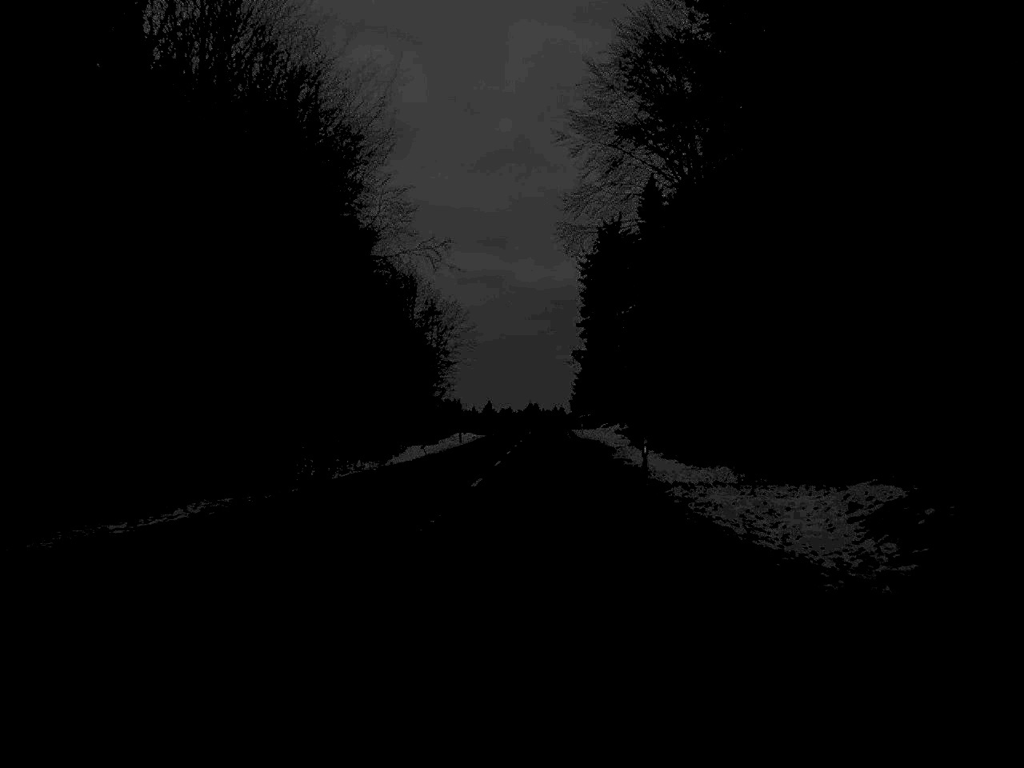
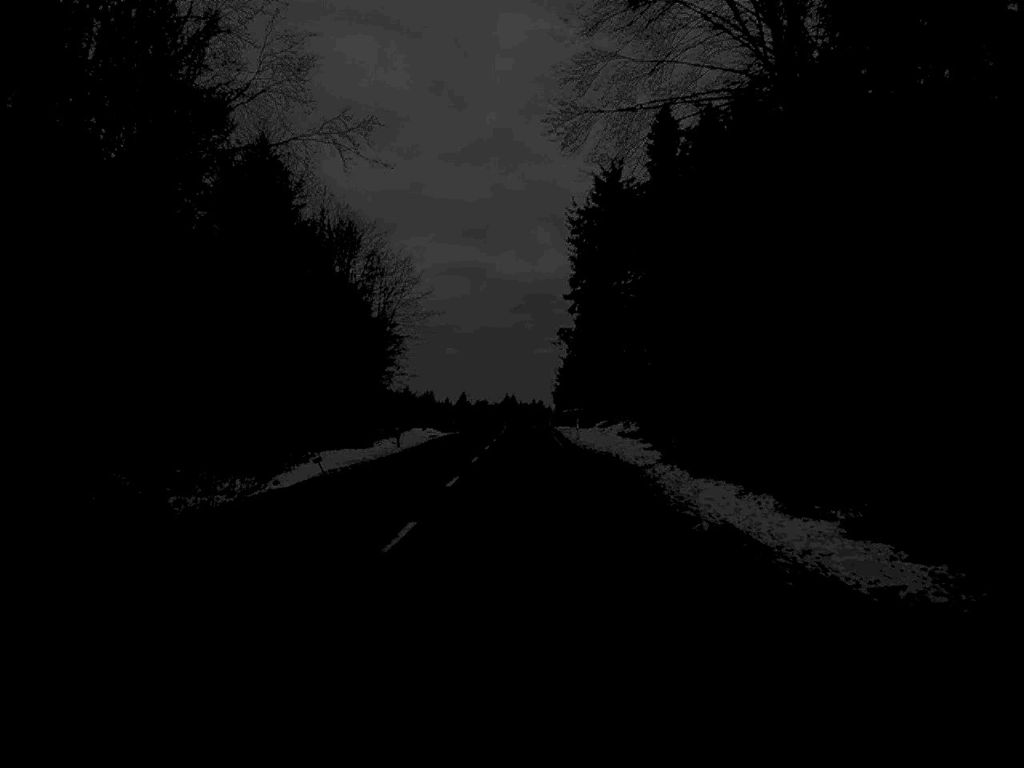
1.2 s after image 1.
(+0.3, +25.4) m; +1°
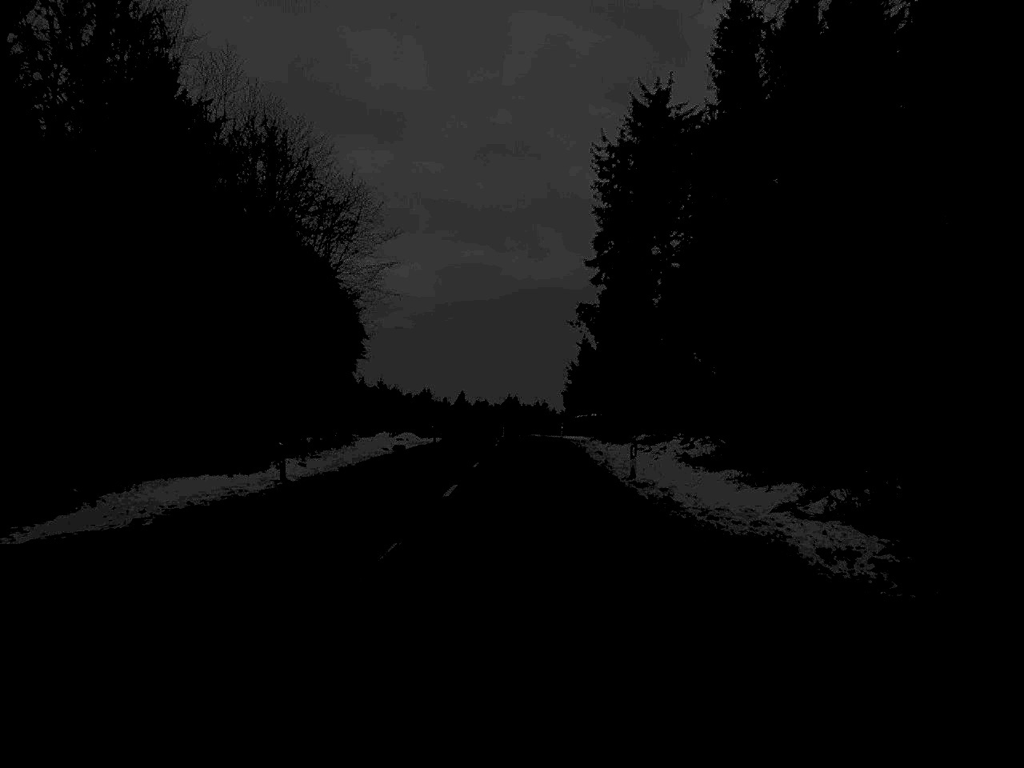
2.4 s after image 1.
(0.0, +26.3) m; 0°
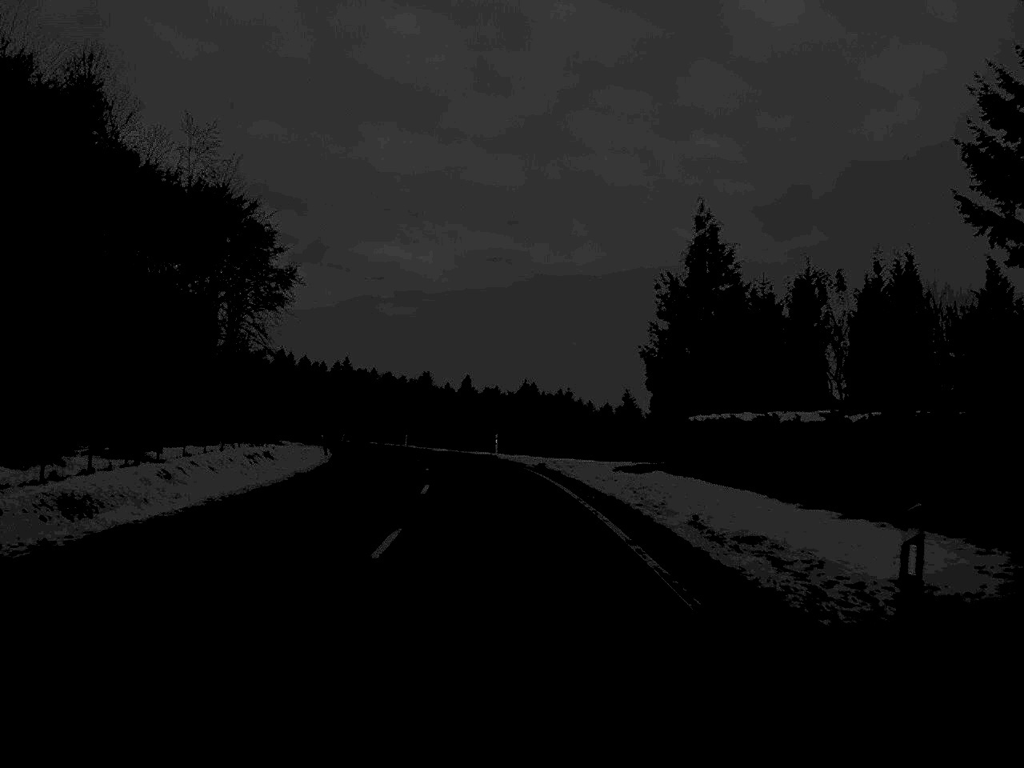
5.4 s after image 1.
(0.0, +69.3) m; -1°
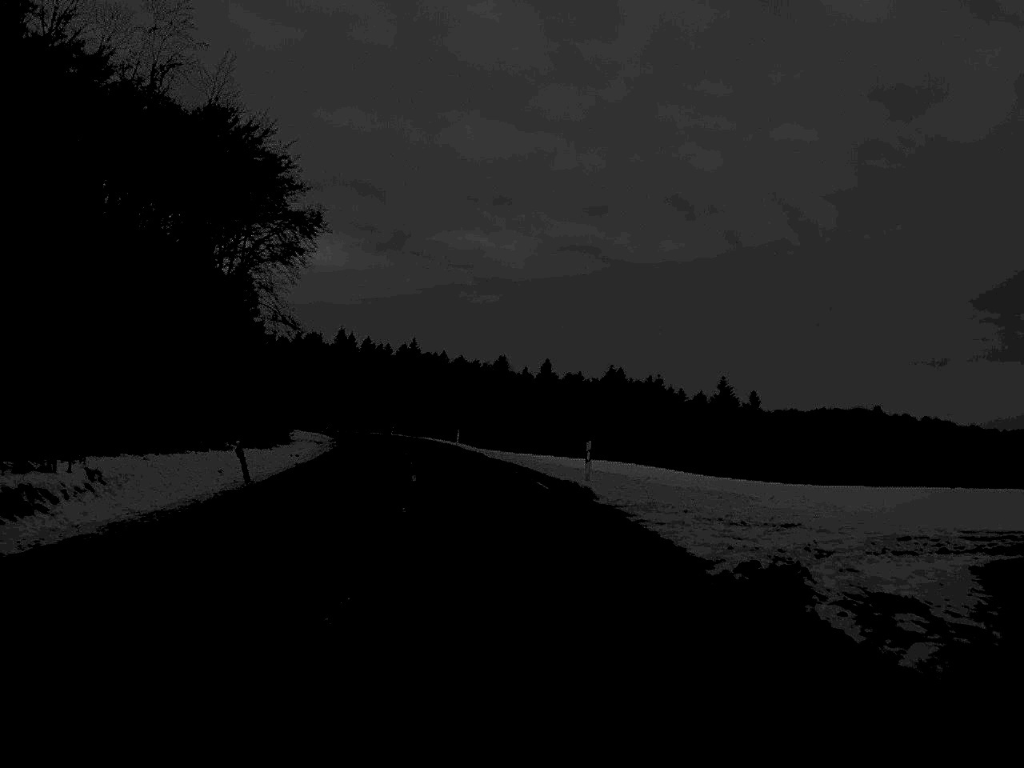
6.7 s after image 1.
(-0.8, +29.3) m; -4°
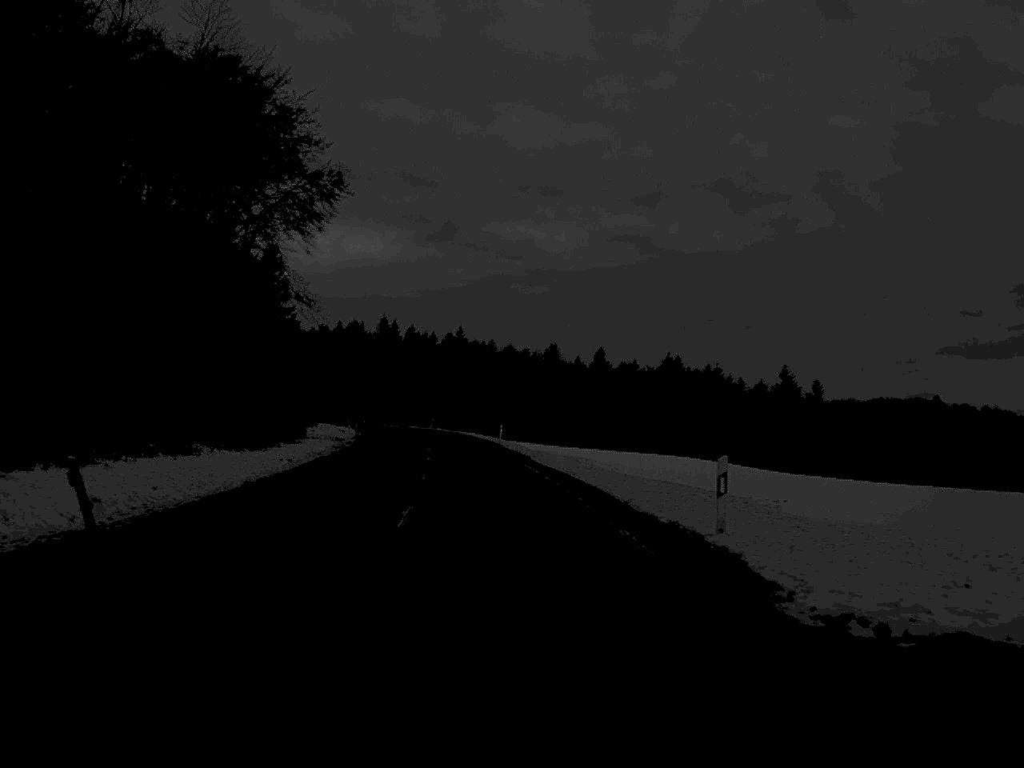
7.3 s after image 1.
(-0.3, +13.6) m; -2°
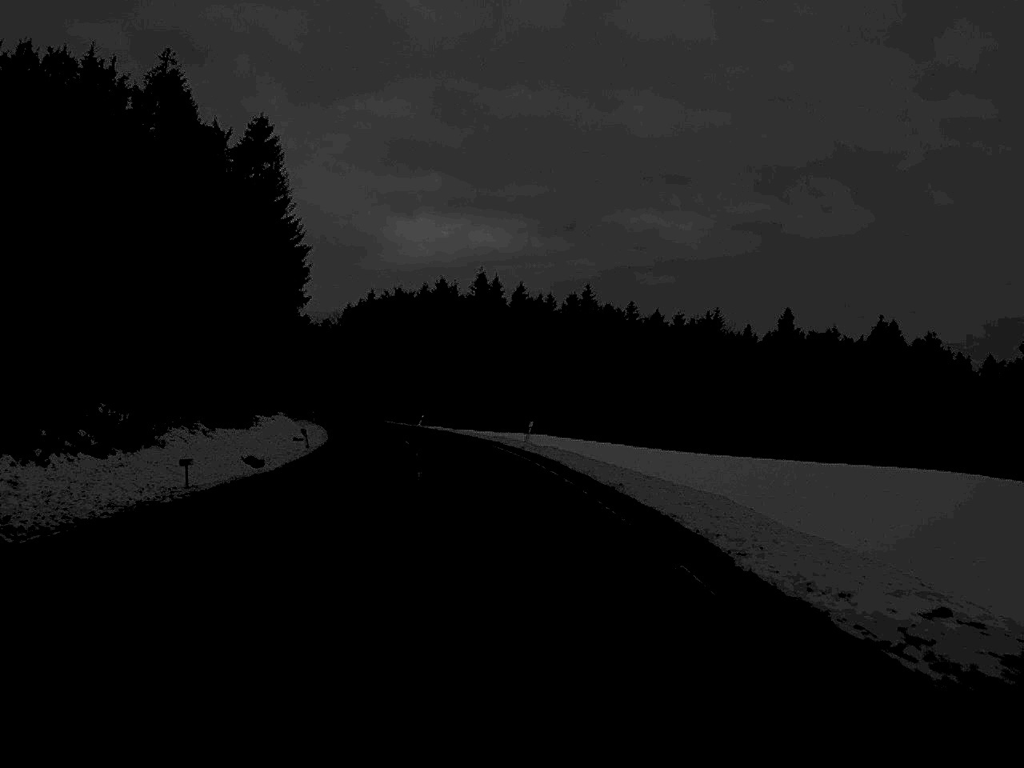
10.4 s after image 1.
(-4.2, +74.0) m; -5°
